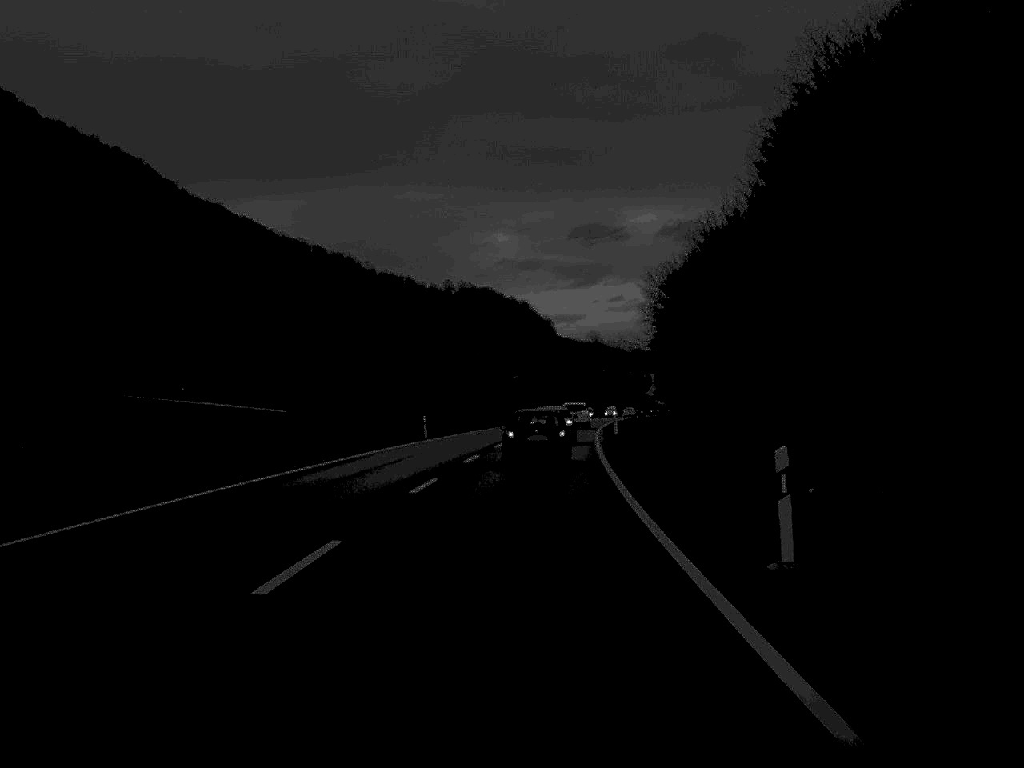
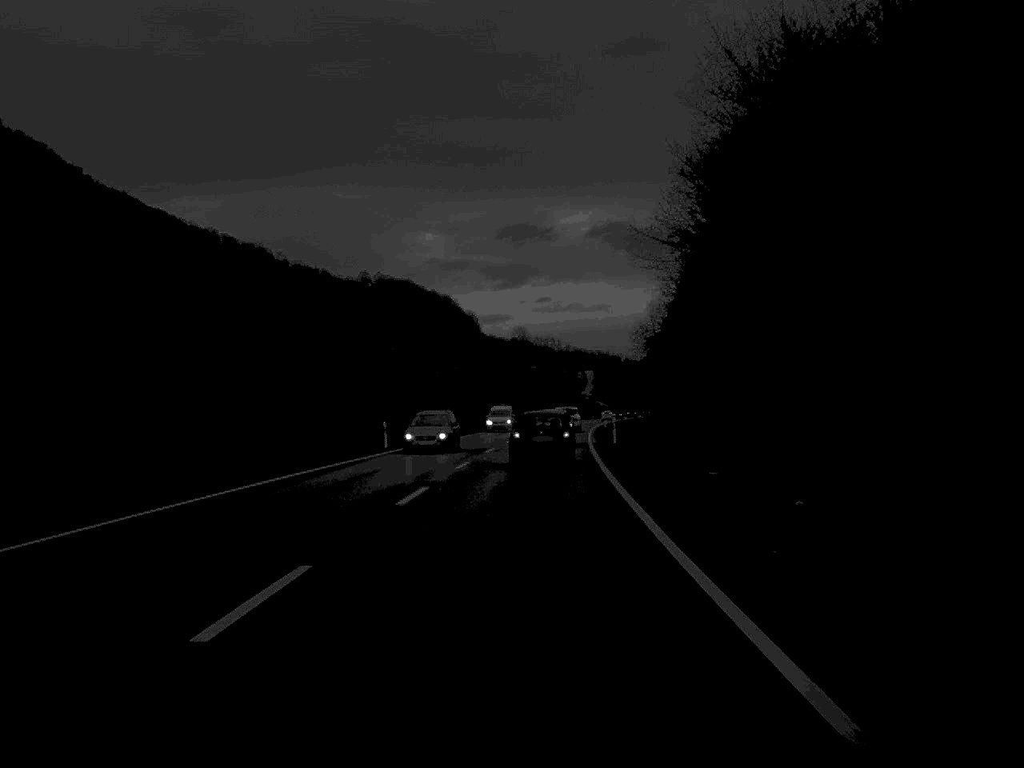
(+1.8, +62.1) m; +3°
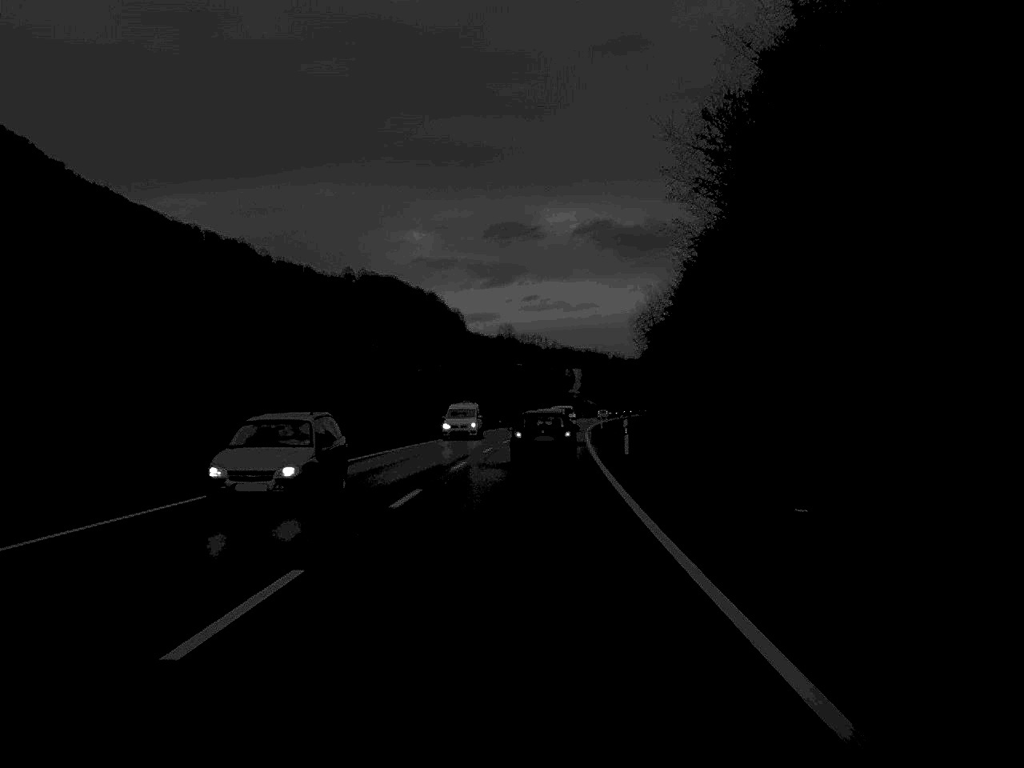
(+0.1, +12.7) m; +1°
